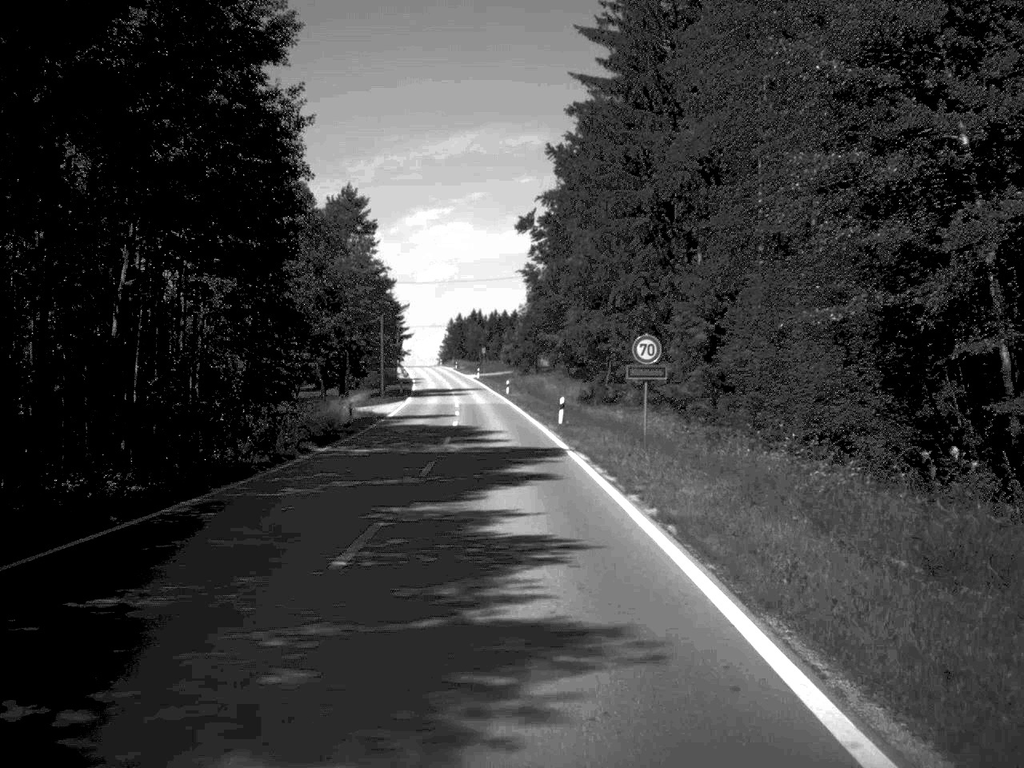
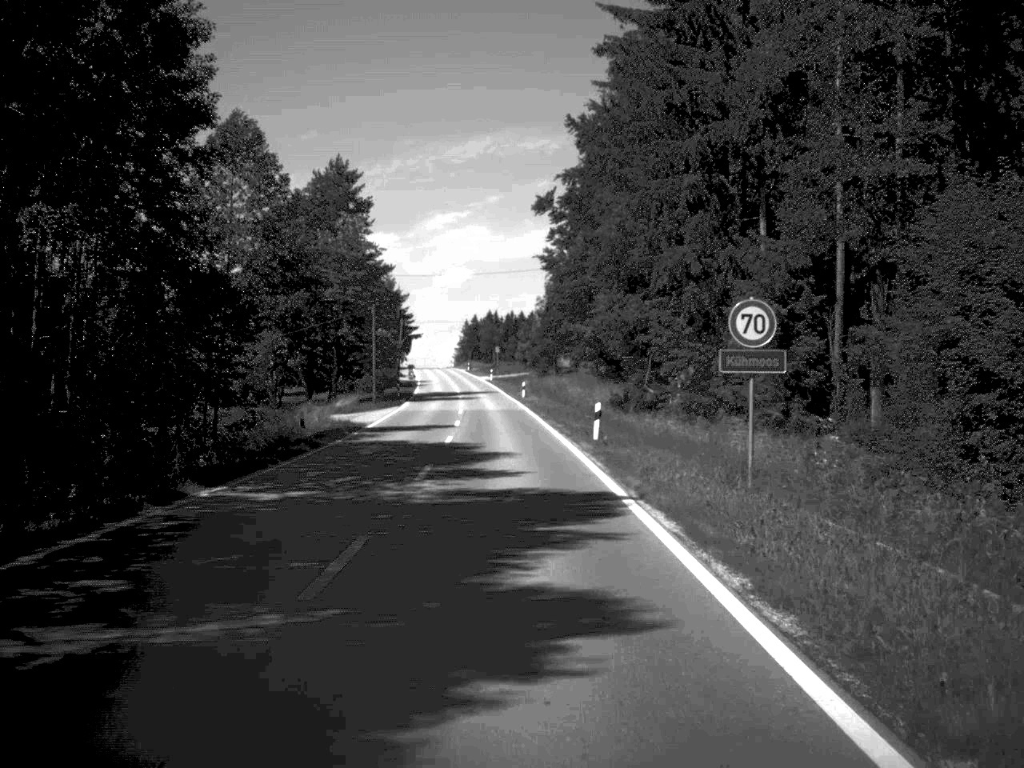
(-0.1, +13.6) m; -1°
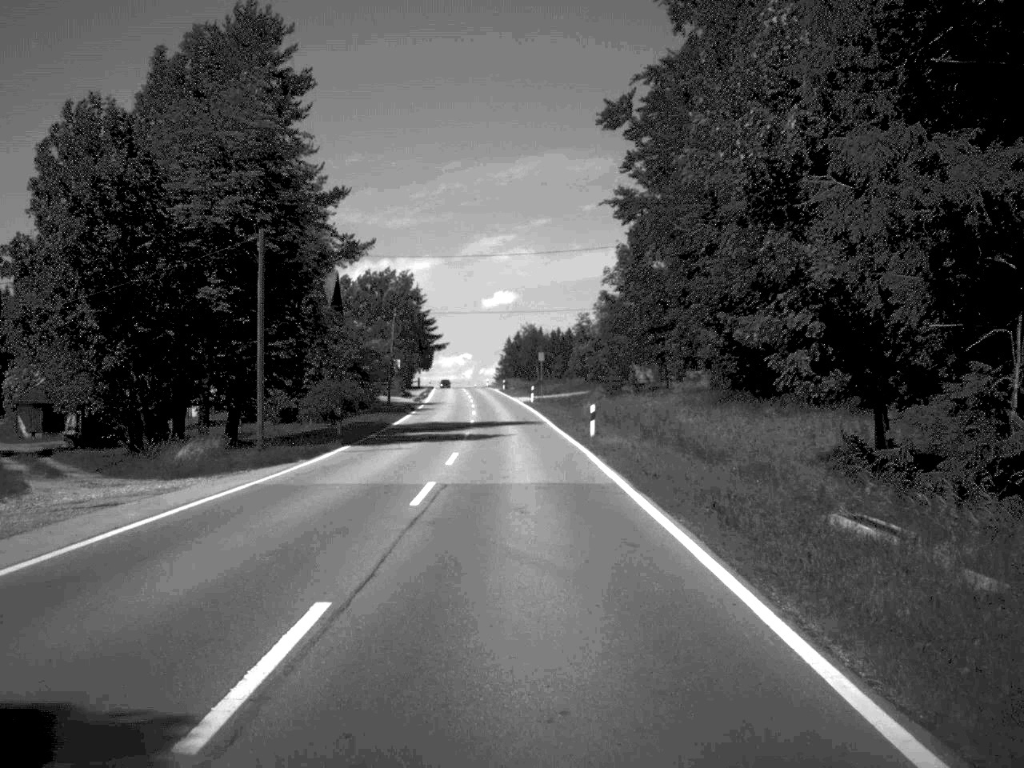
(-0.8, +39.5) m; -2°
